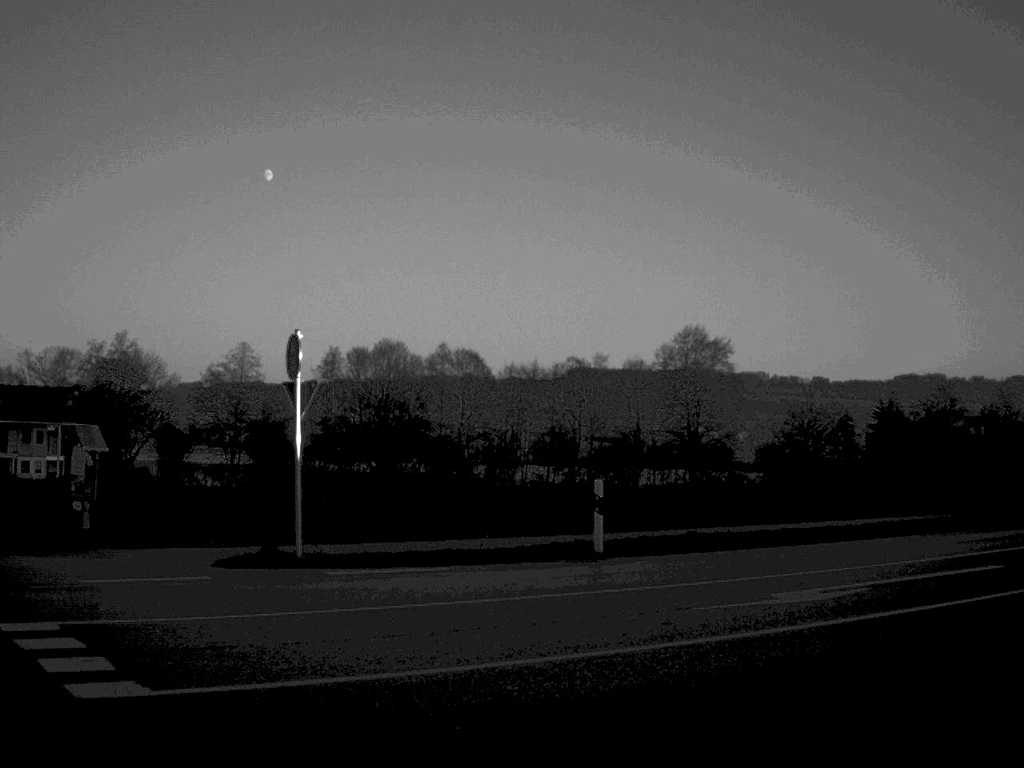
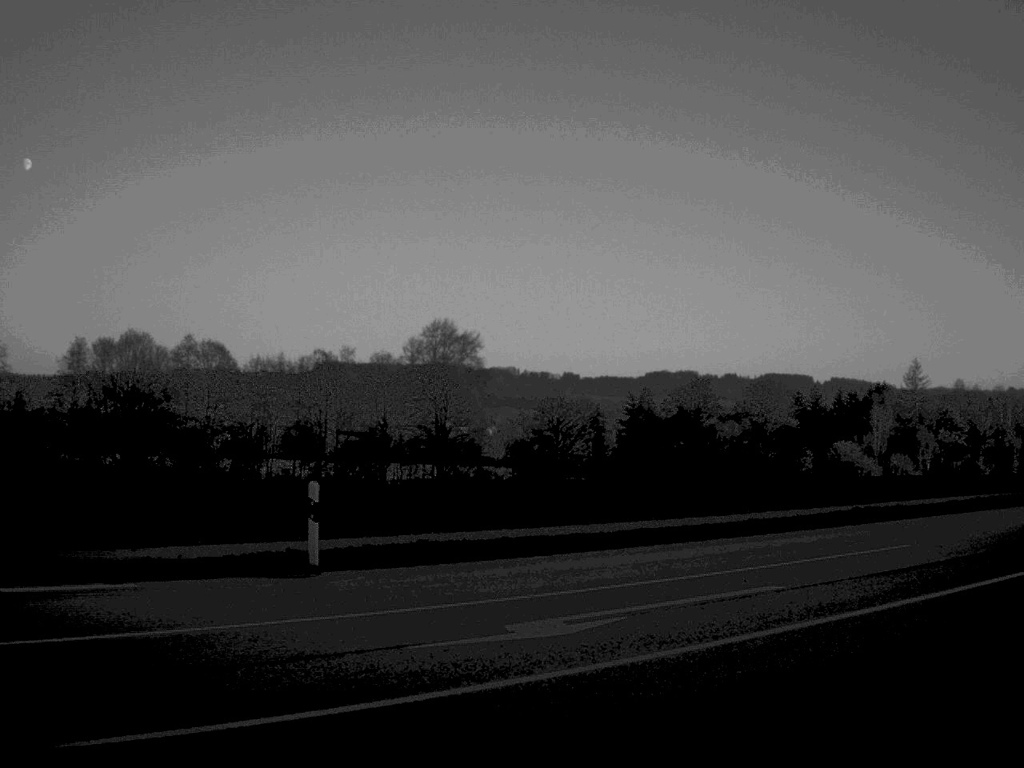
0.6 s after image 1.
(+0.2, +2.1) m; +11°
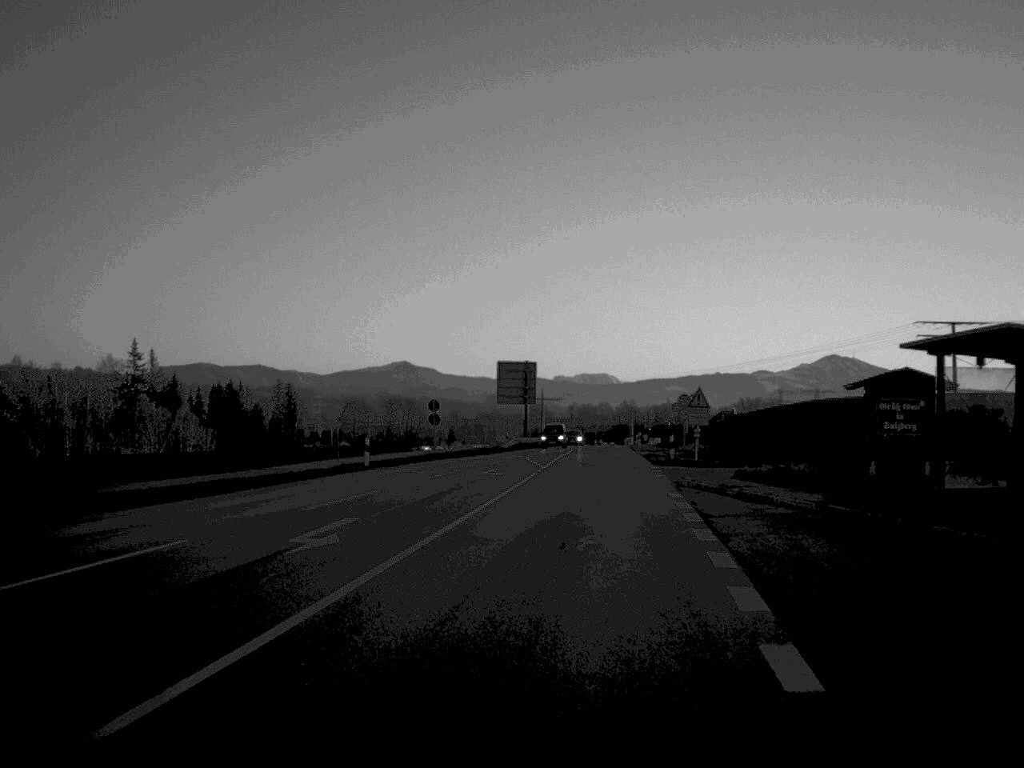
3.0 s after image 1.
(+5.6, +11.3) m; +41°
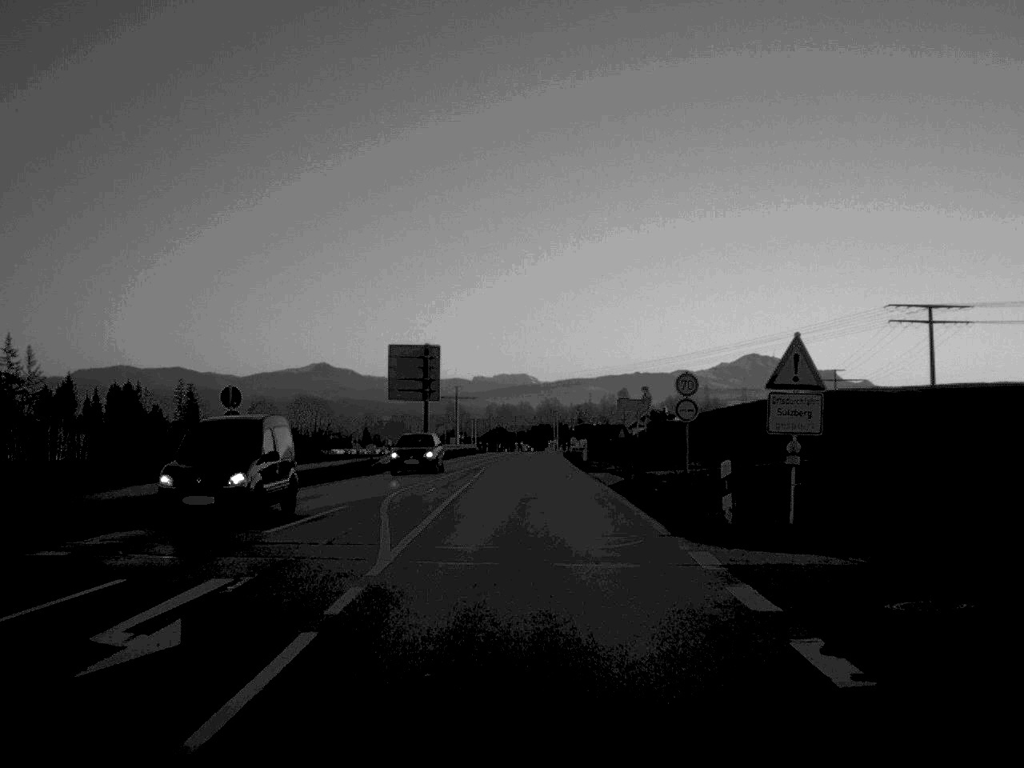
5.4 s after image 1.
(+1.1, +27.4) m; +3°
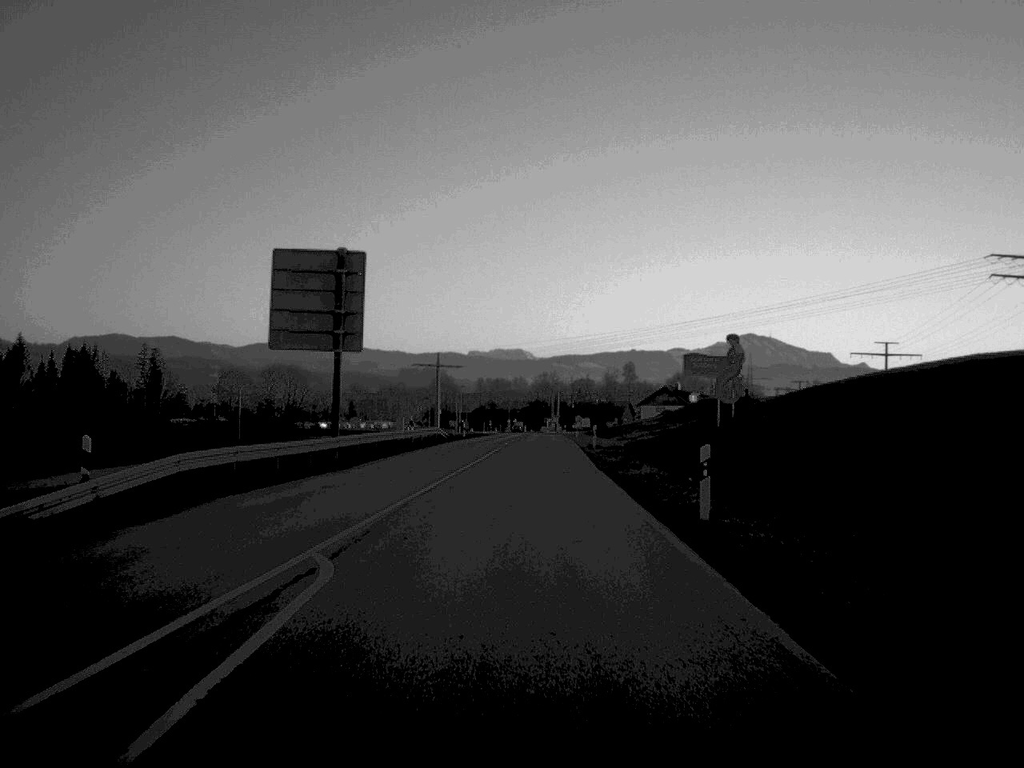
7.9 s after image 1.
(+0.1, +39.1) m; 0°
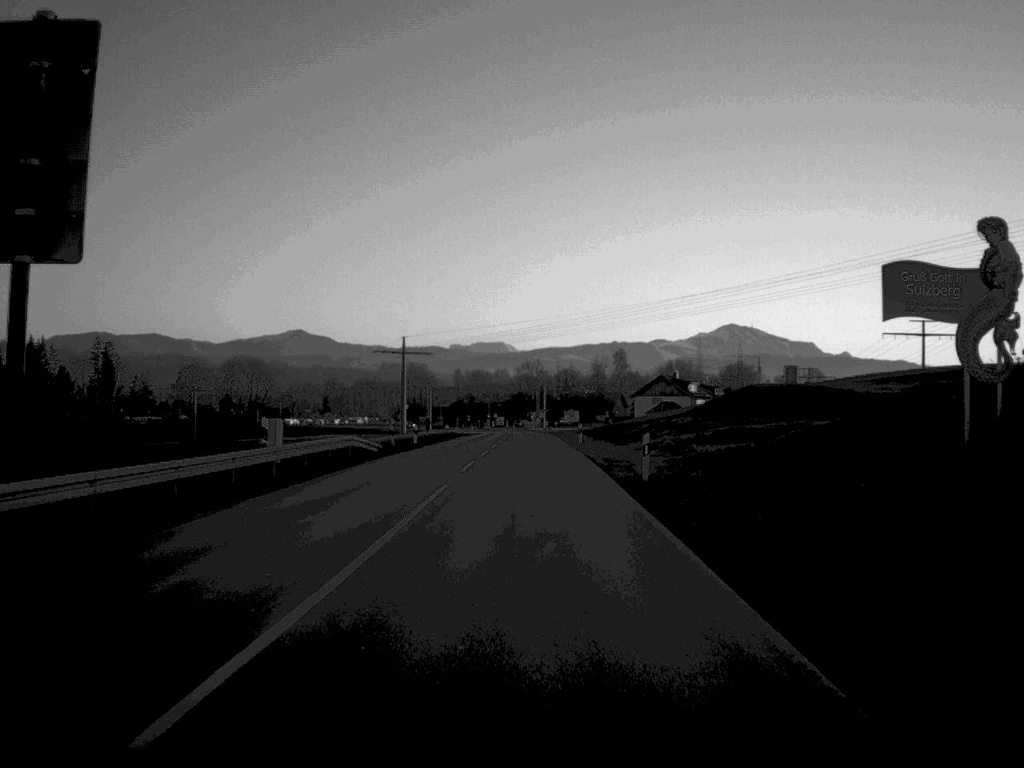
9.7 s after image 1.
(+0.1, +29.4) m; +1°
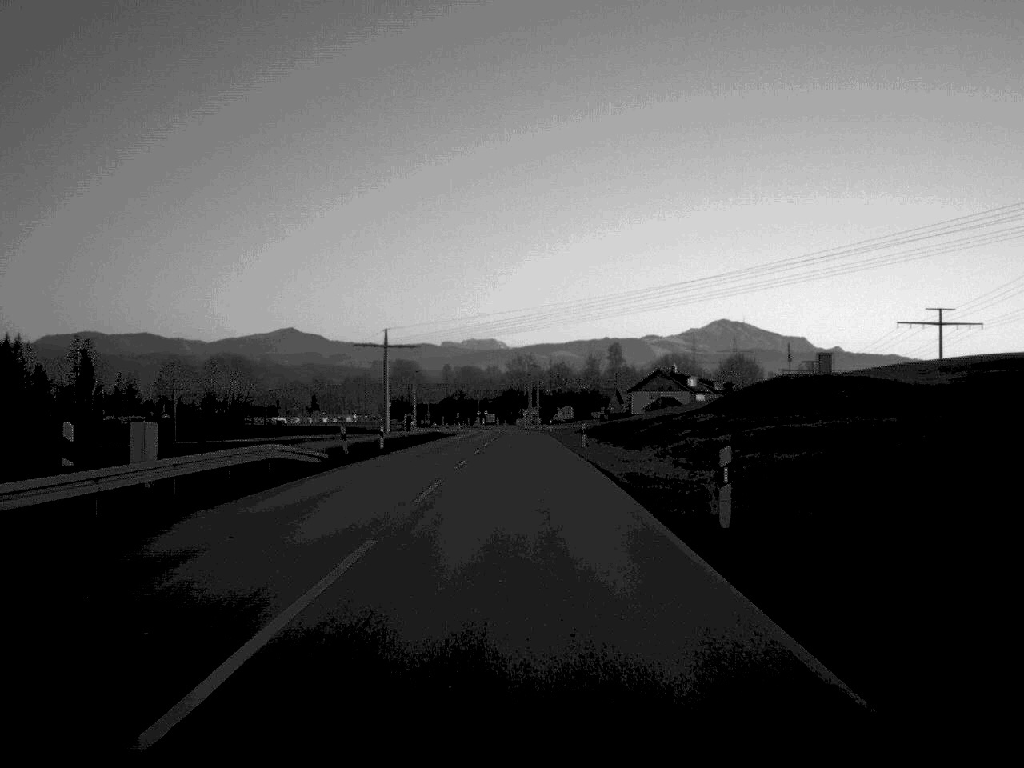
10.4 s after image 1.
(0.0, +11.6) m; 0°
